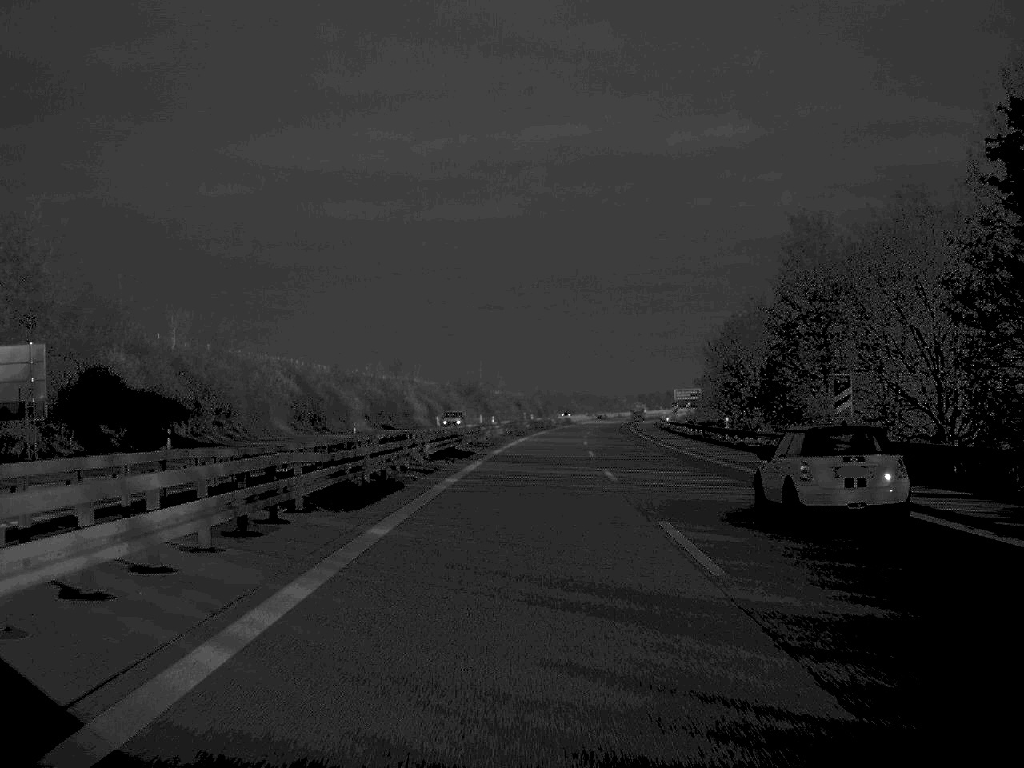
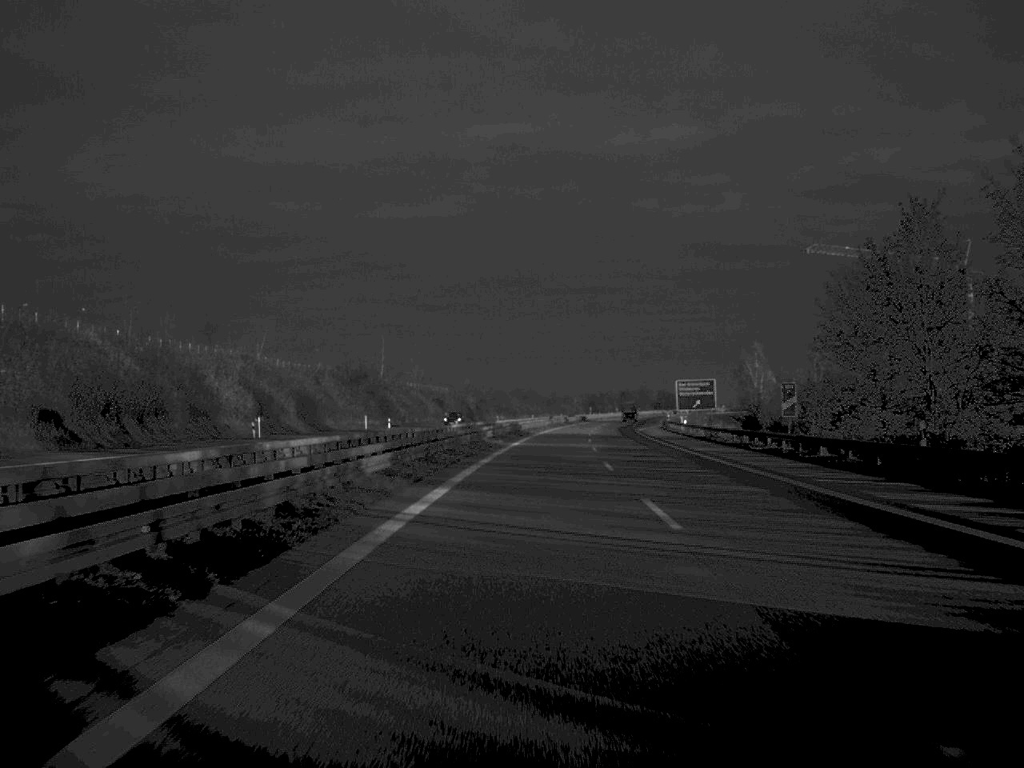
(+1.9, +85.0) m; +3°
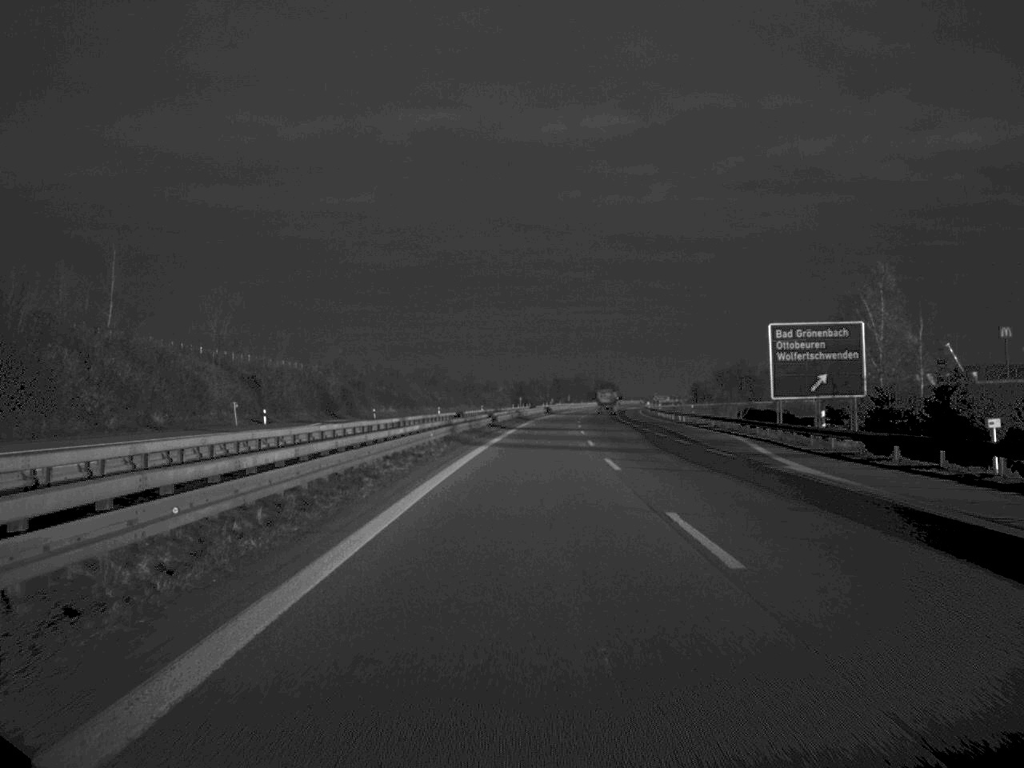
(+2.7, +93.8) m; +3°
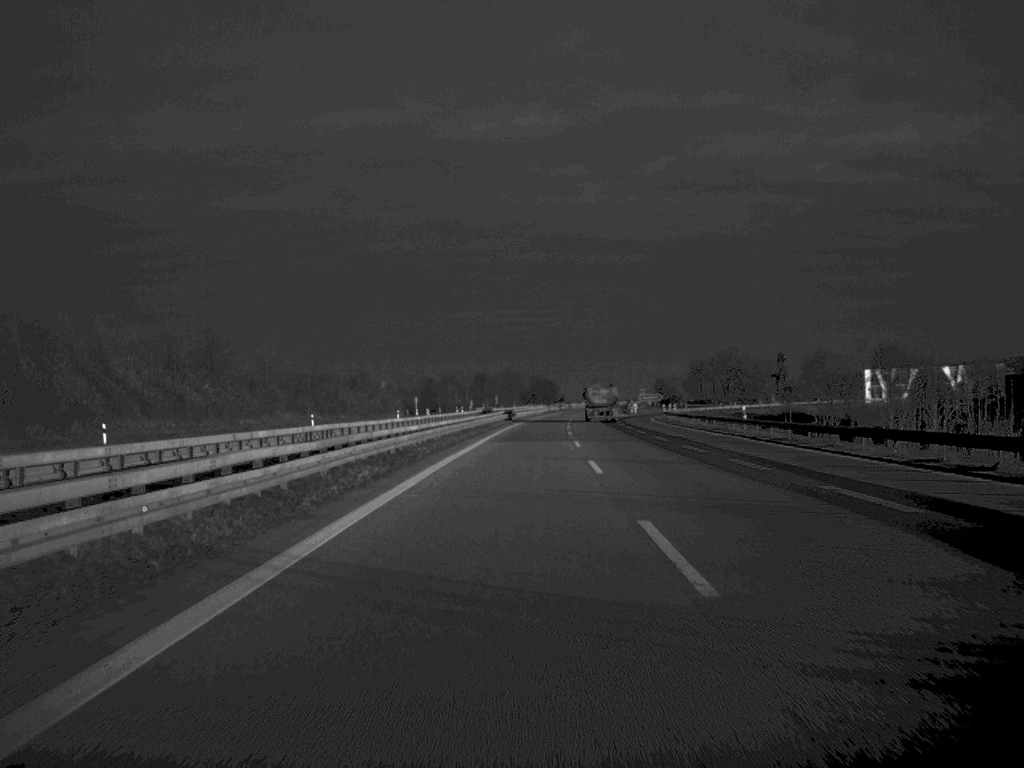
(+3.9, +127.5) m; +3°
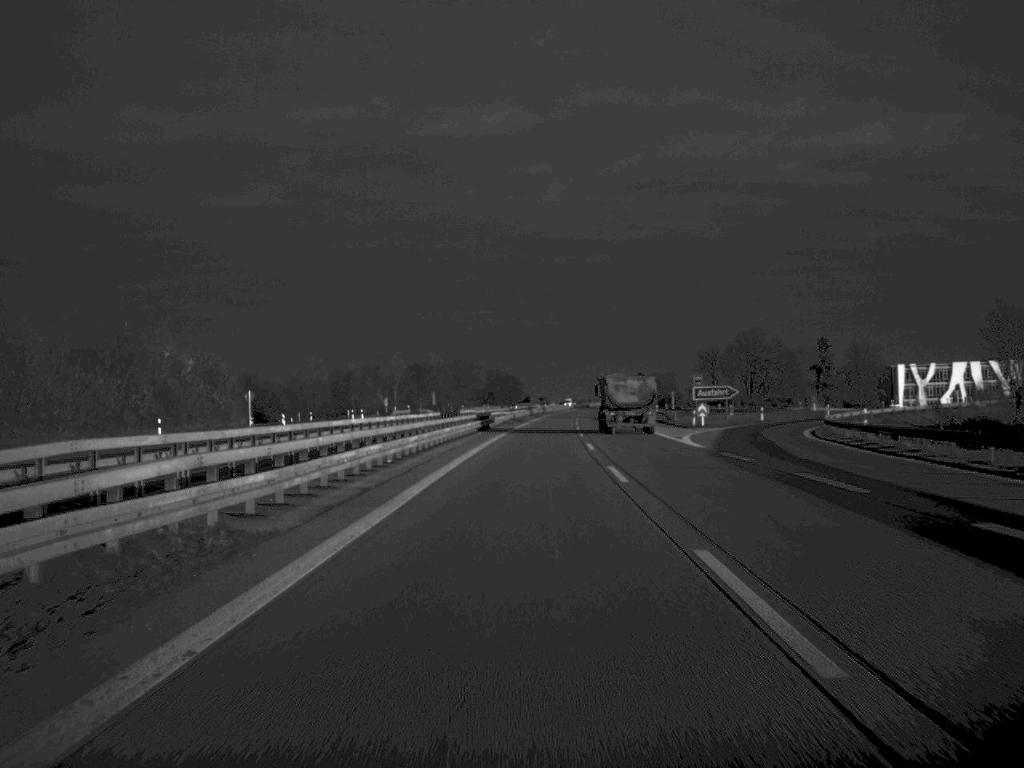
(+1.3, +93.2) m; +2°
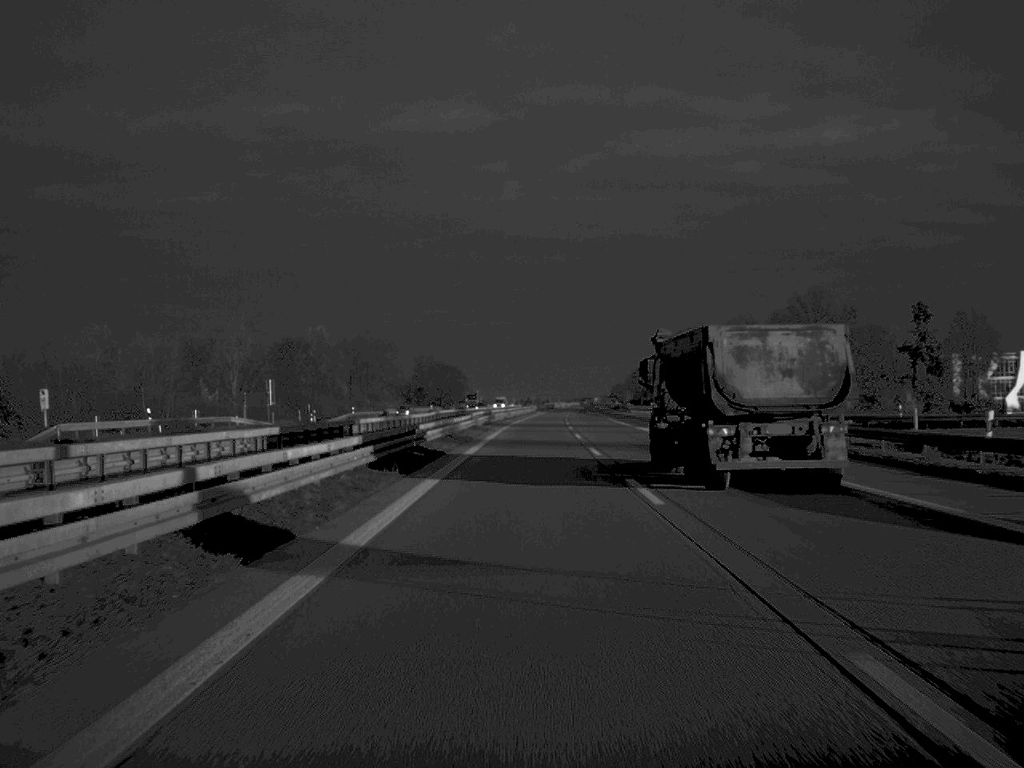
(+1.8, +94.5) m; +2°
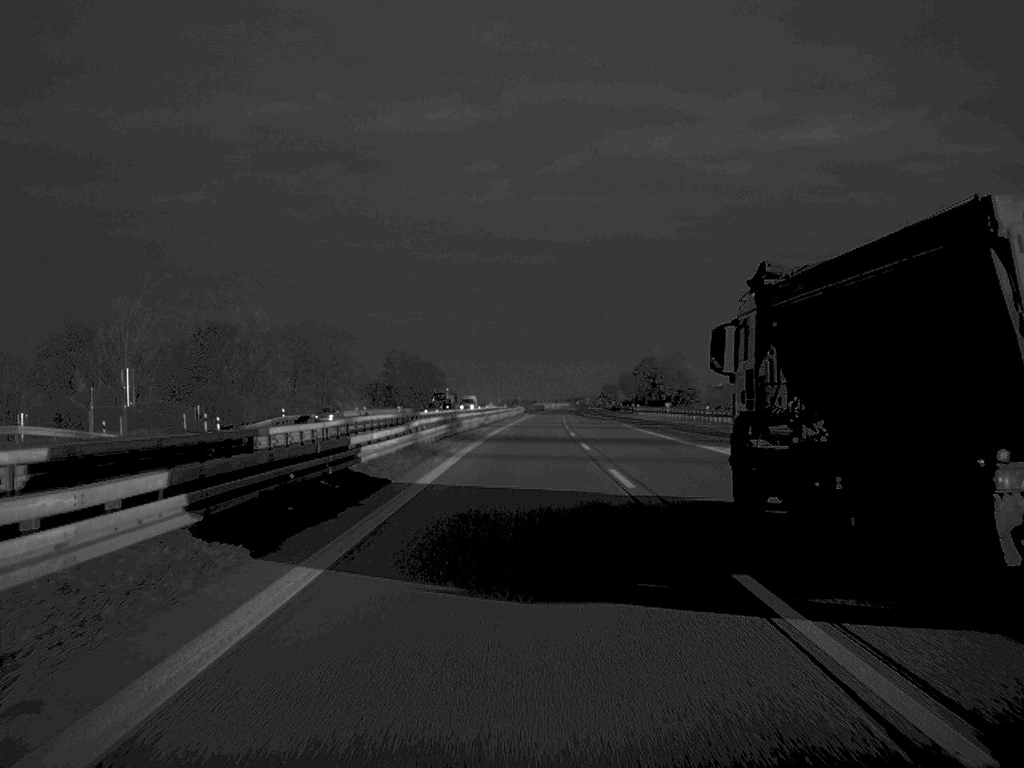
(+0.2, +32.9) m; +1°
